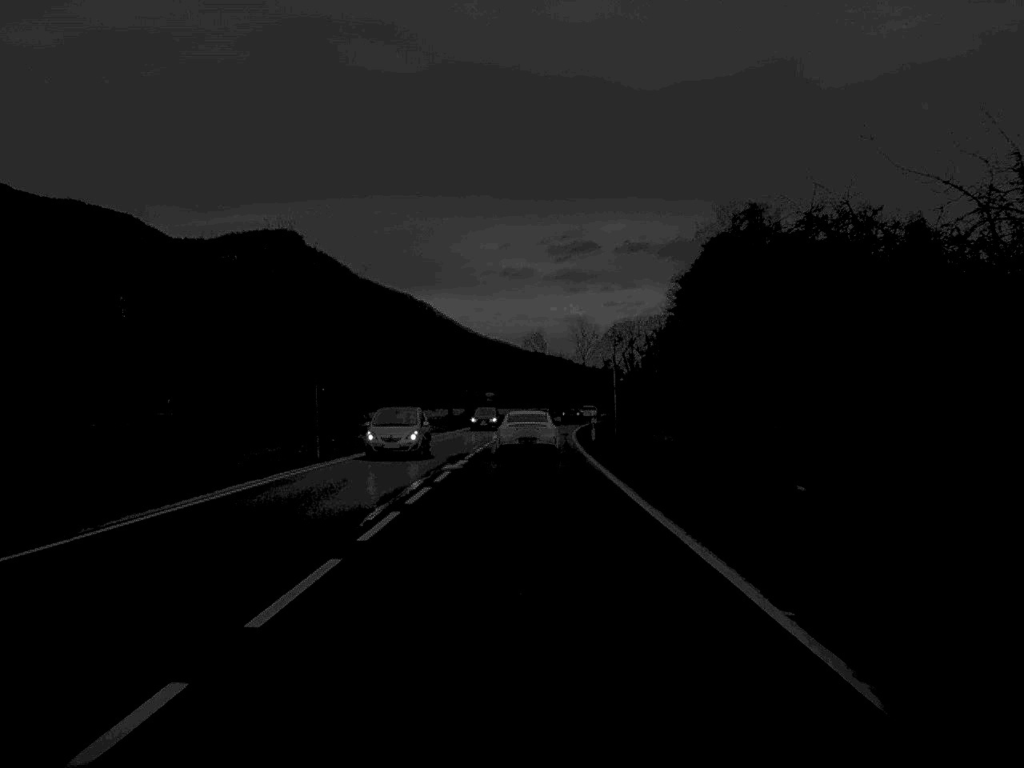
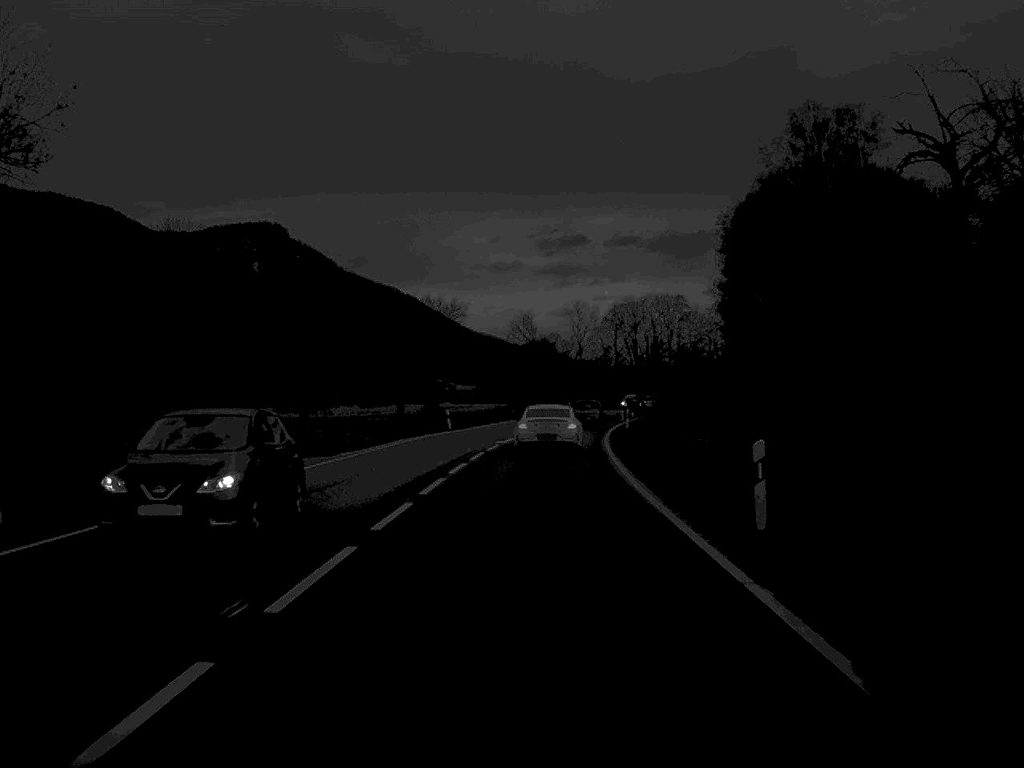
(+0.1, +41.3) m; +1°
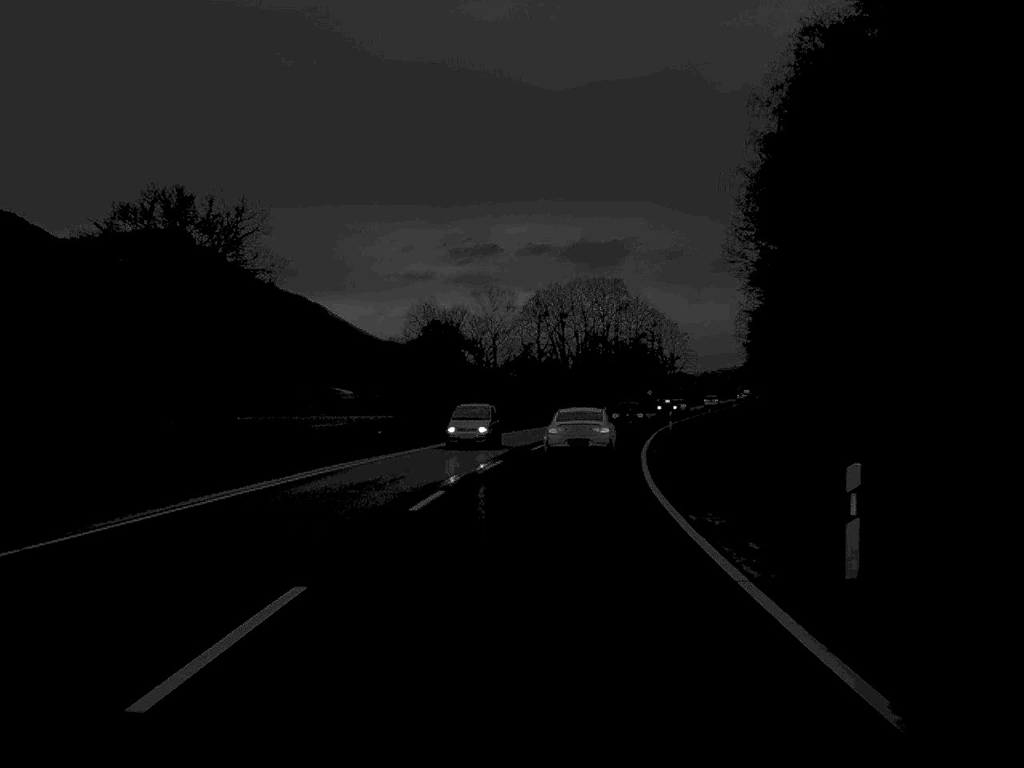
(+1.5, +51.7) m; +4°
